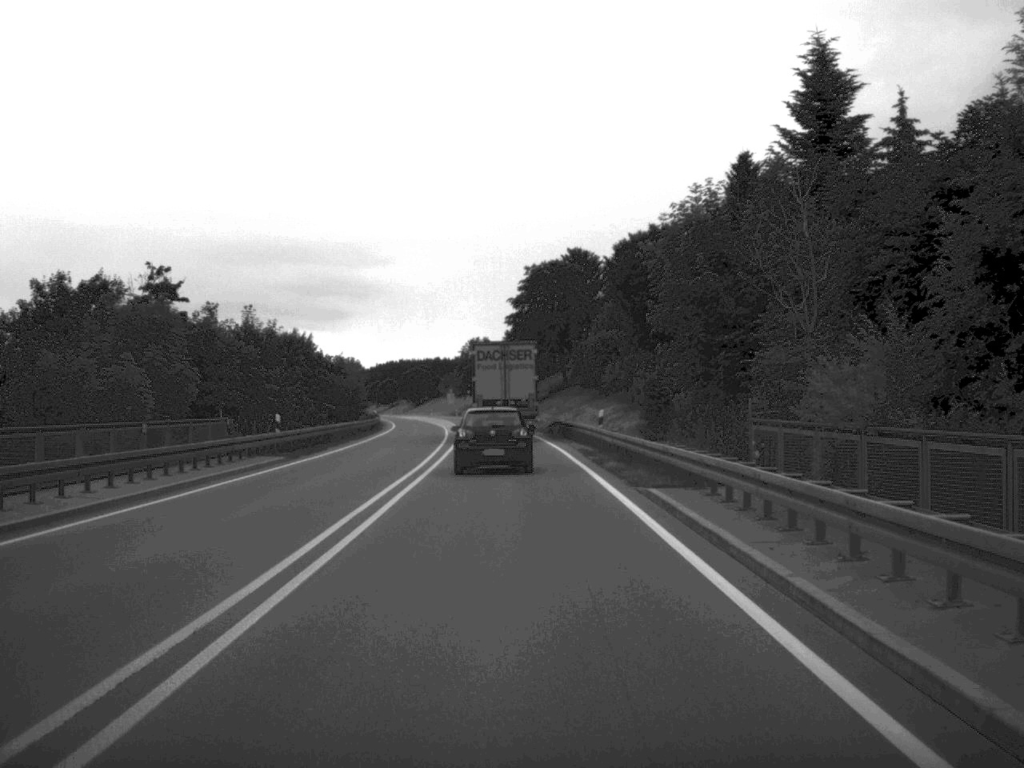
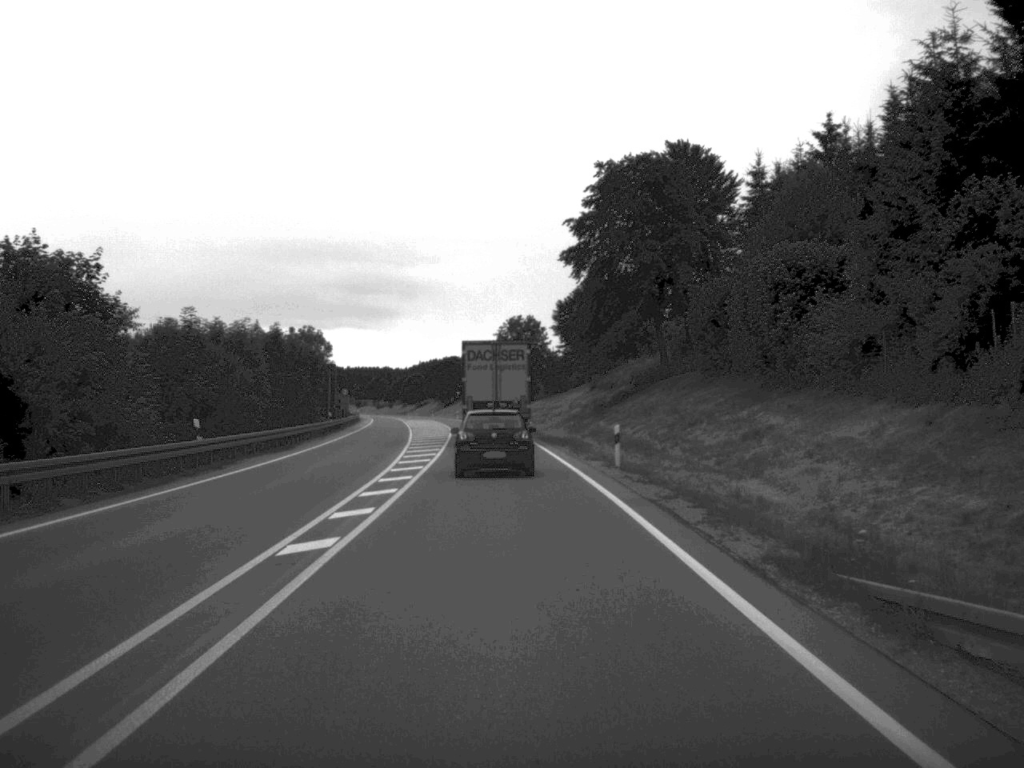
(-1.4, +61.4) m; -2°
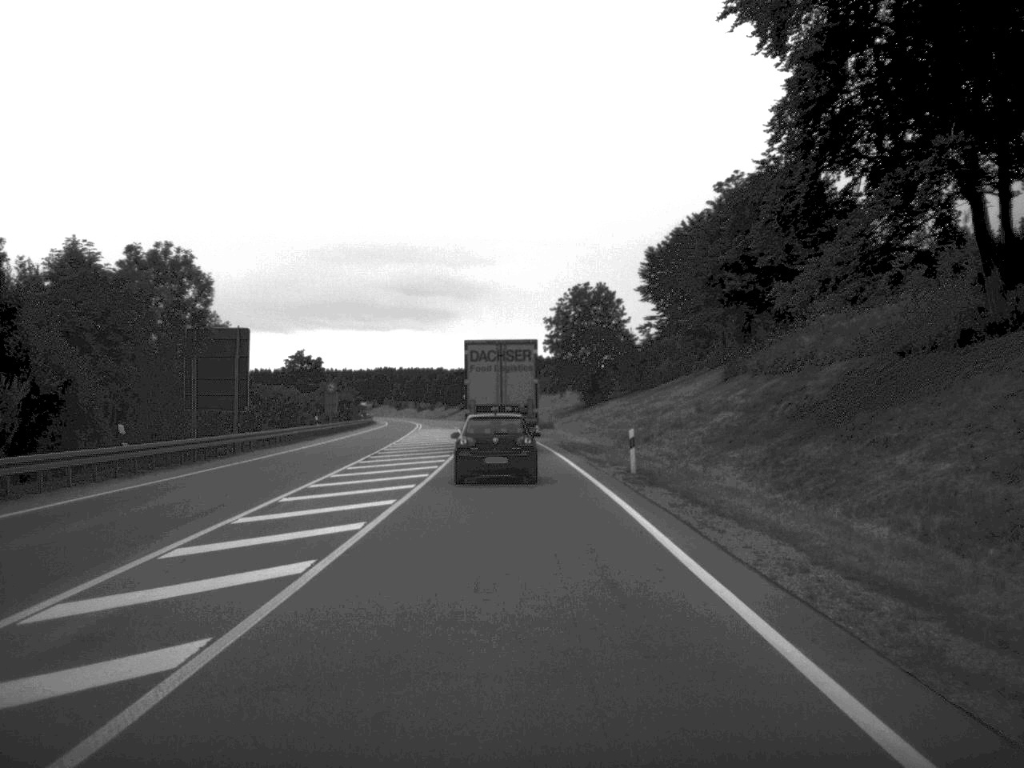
(-1.2, +51.6) m; -3°
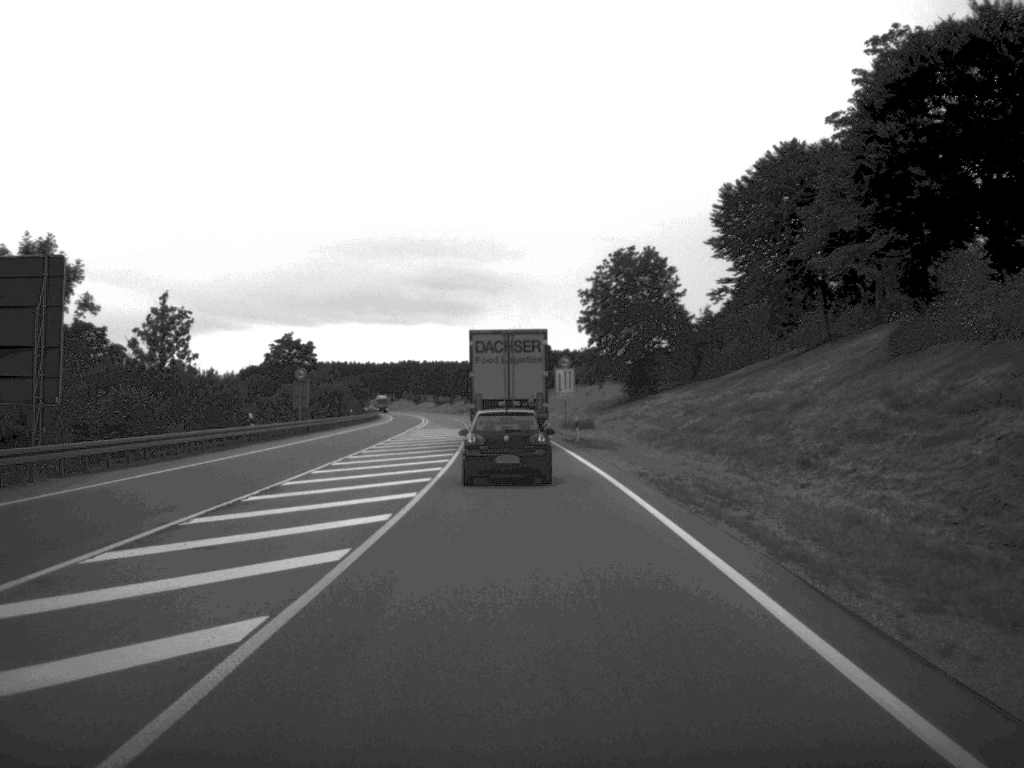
(-0.3, +26.2) m; -1°
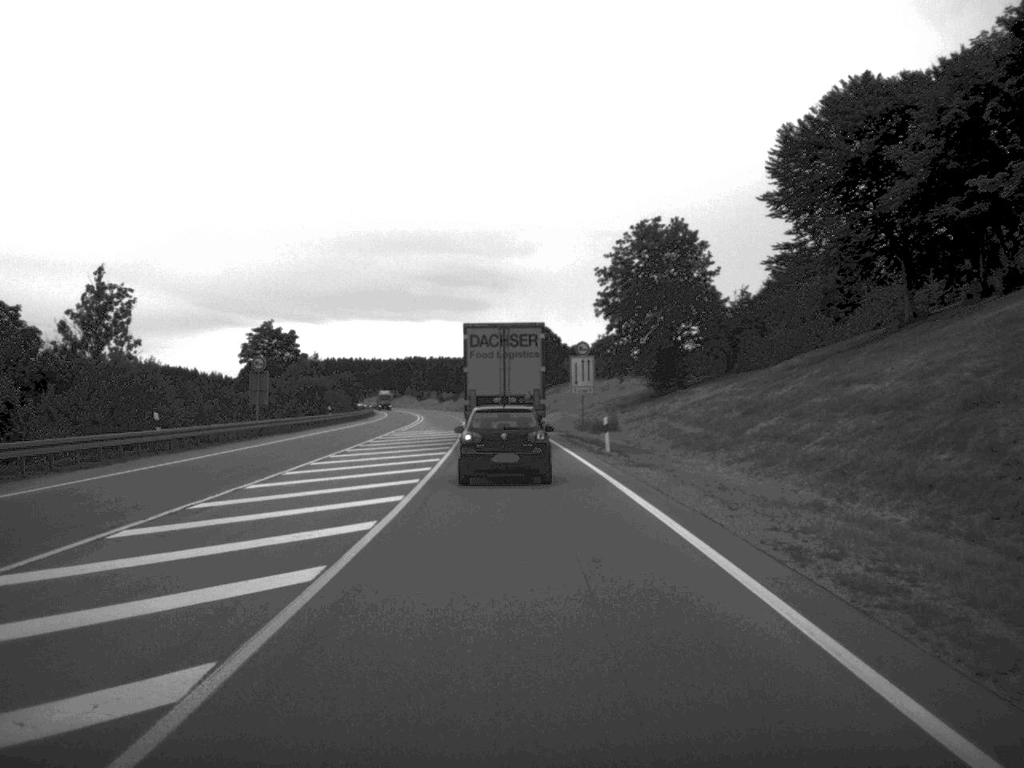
(0.0, +15.2) m; 0°
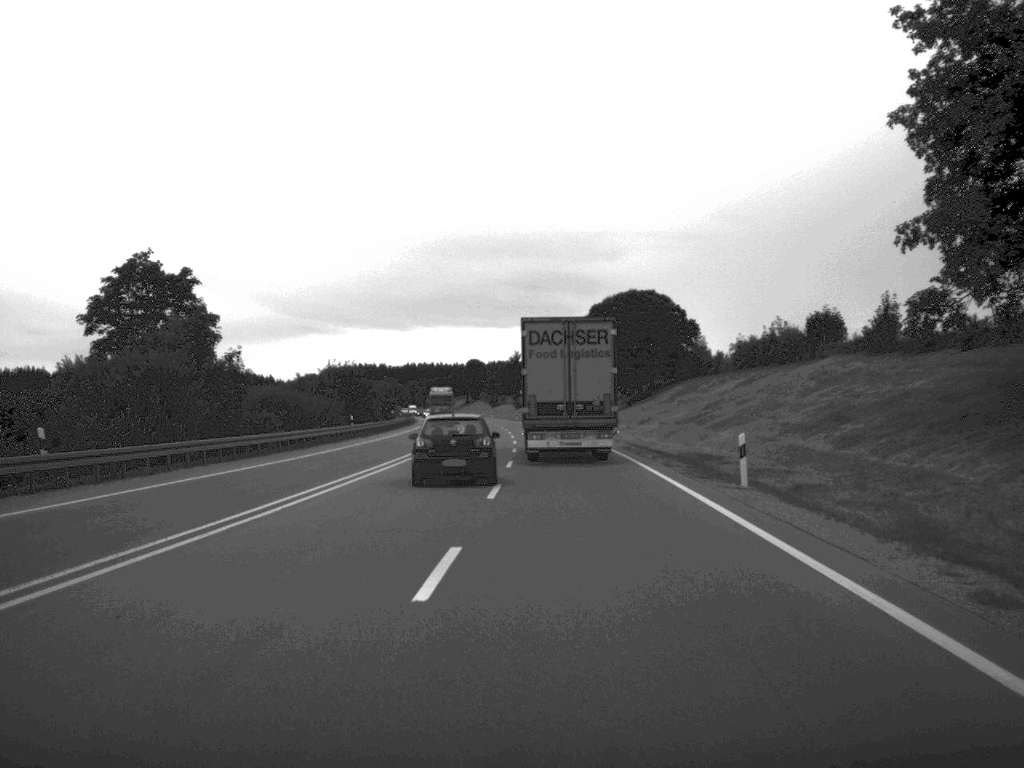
(-2.0, +63.8) m; -4°
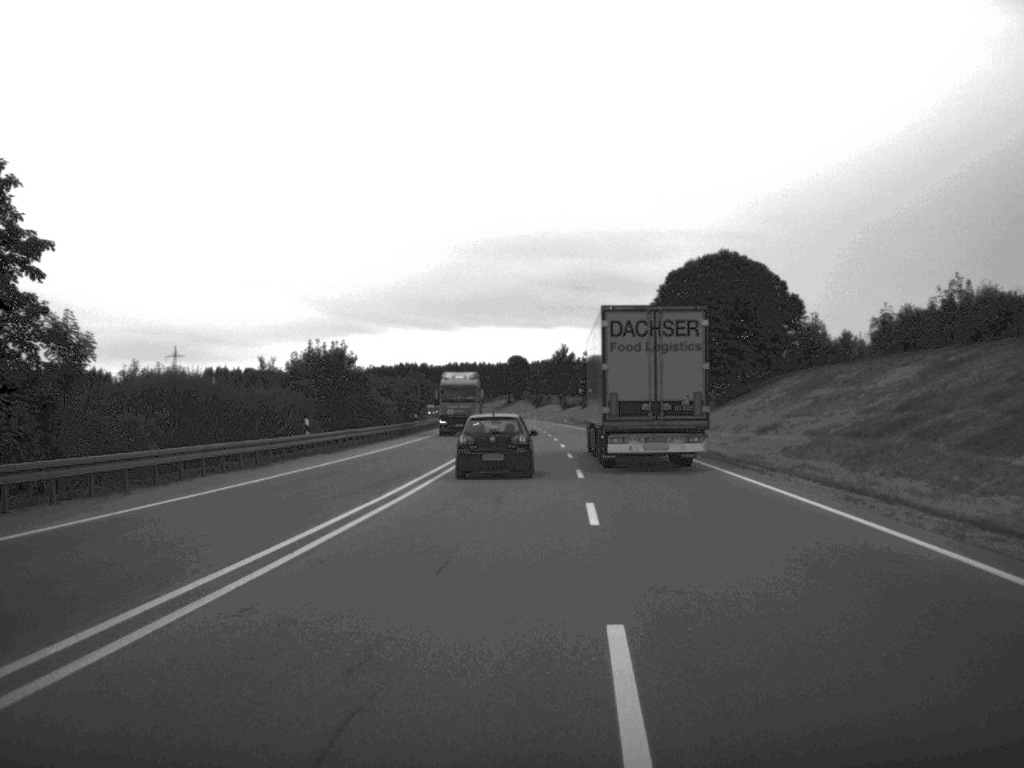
(-0.7, +28.9) m; -2°
